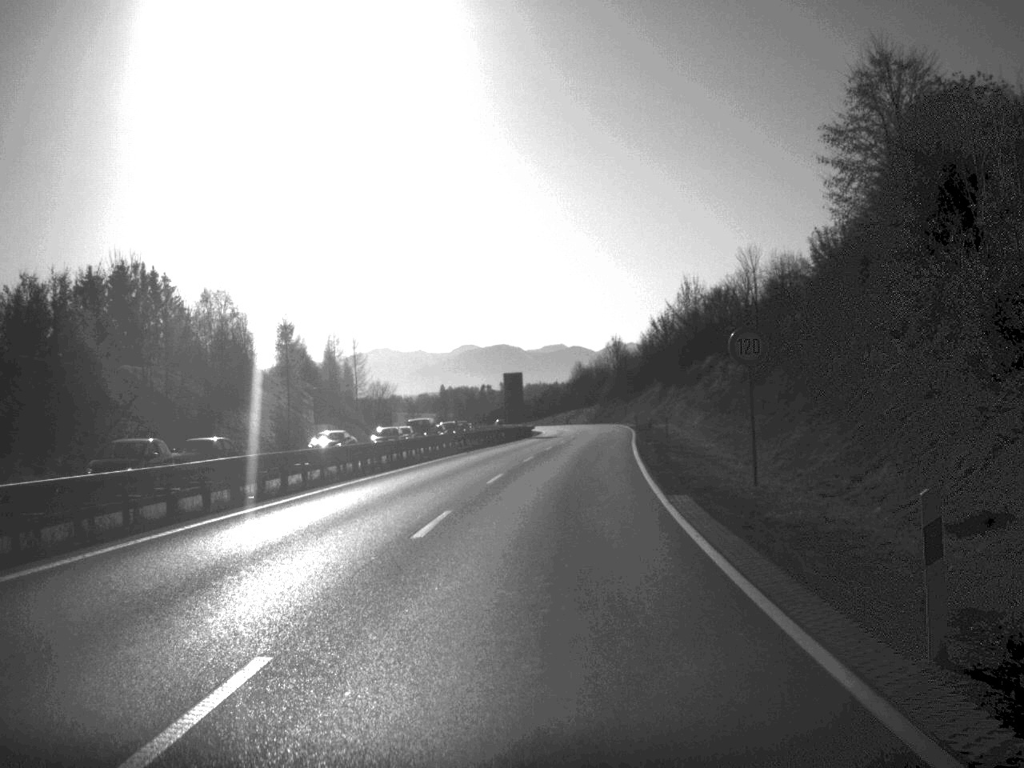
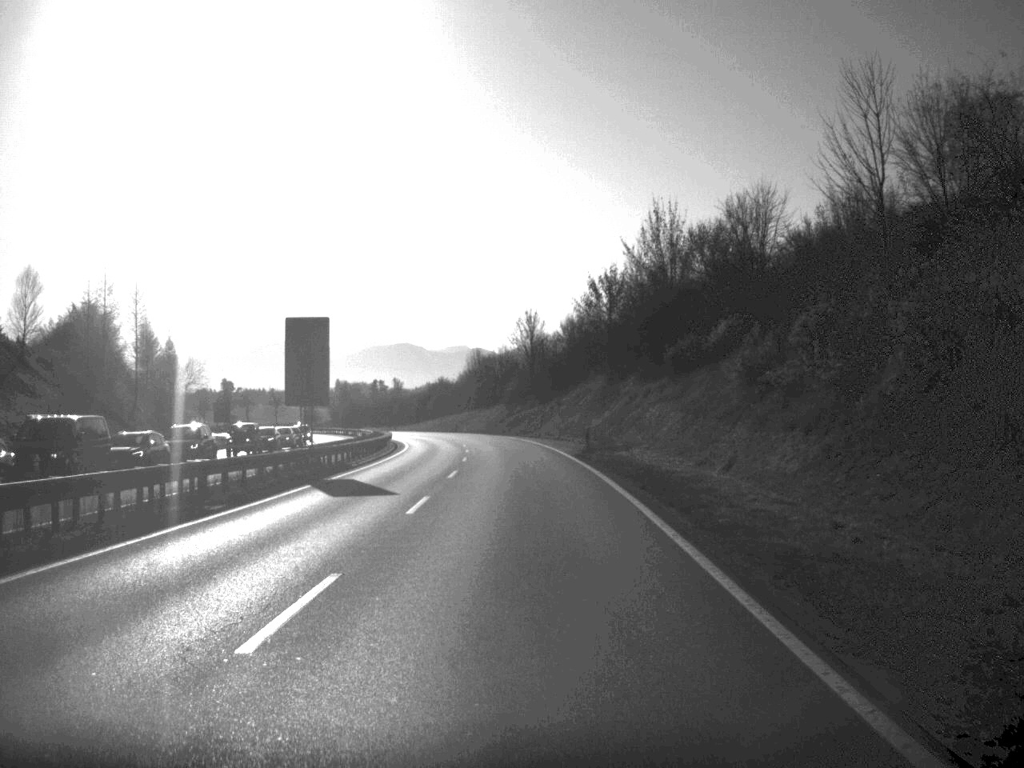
(+2.8, +55.3) m; +4°
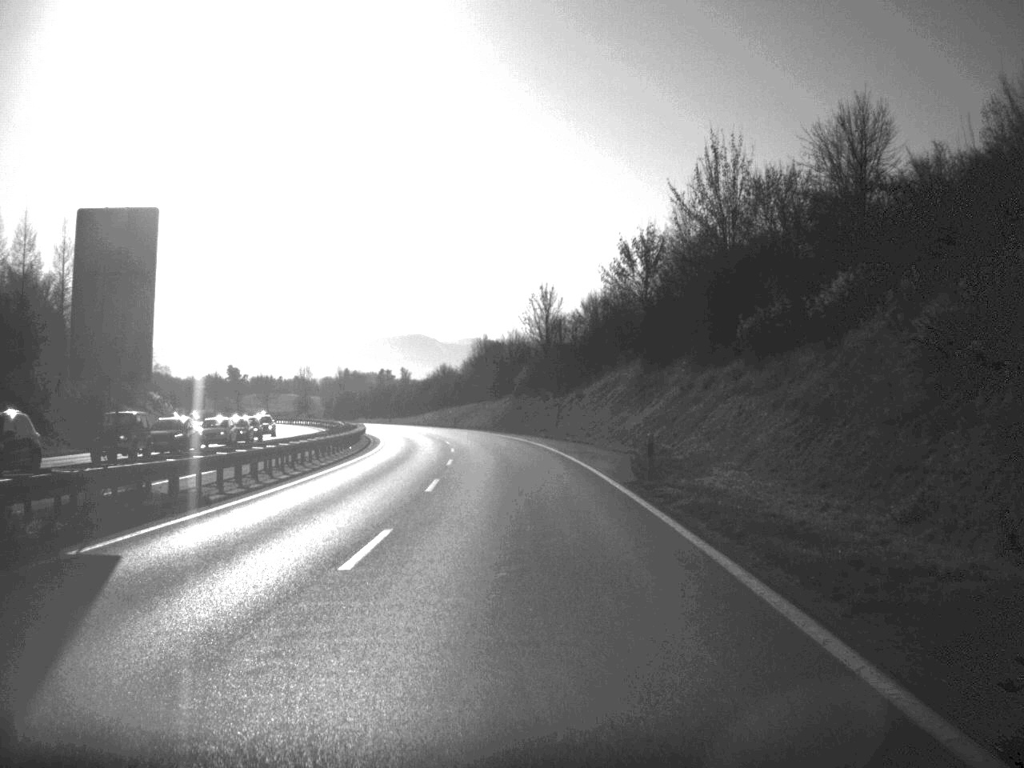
(-0.1, +20.1) m; -1°
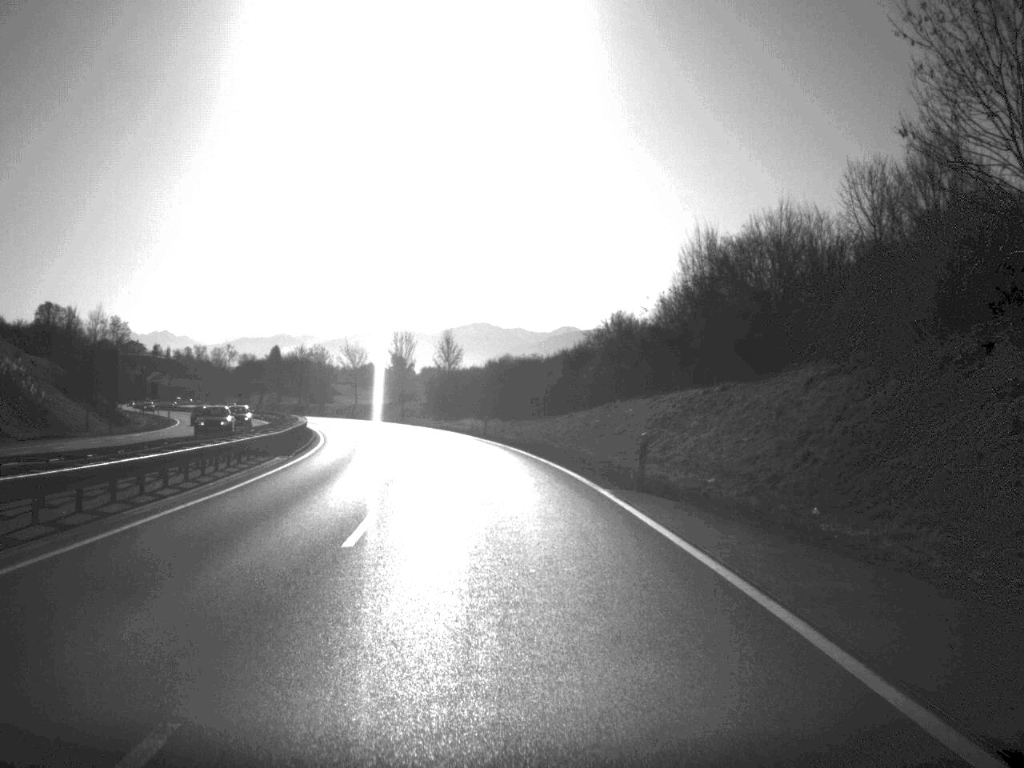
(-4.8, +82.4) m; -8°
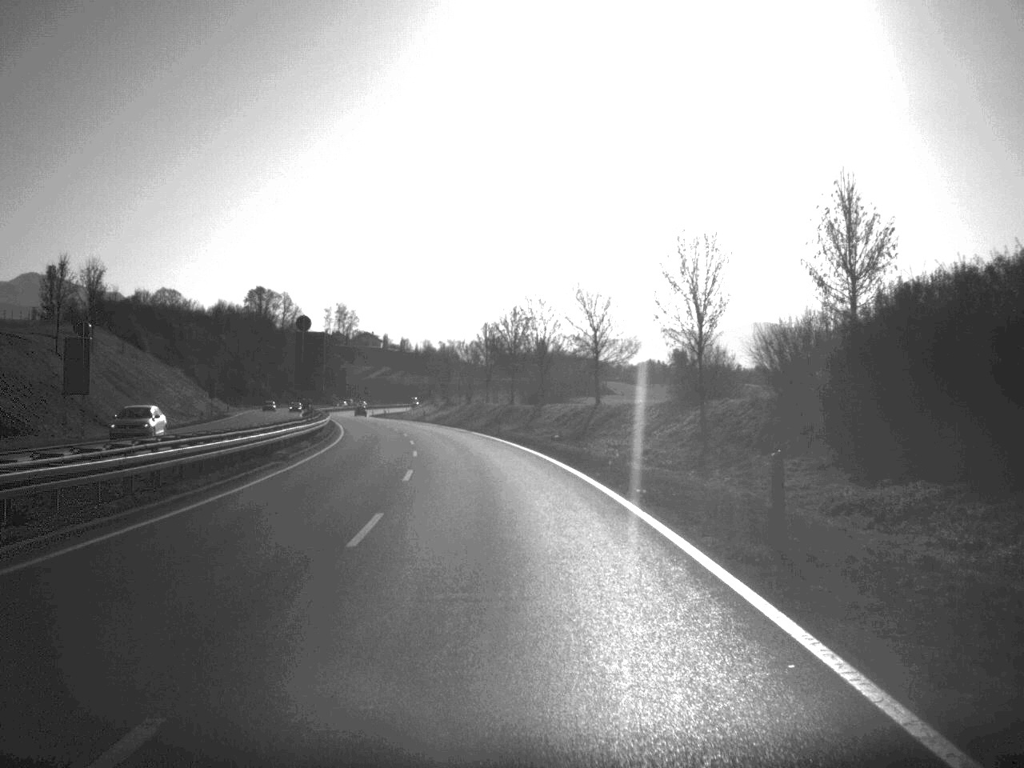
(-9.1, +84.2) m; -13°
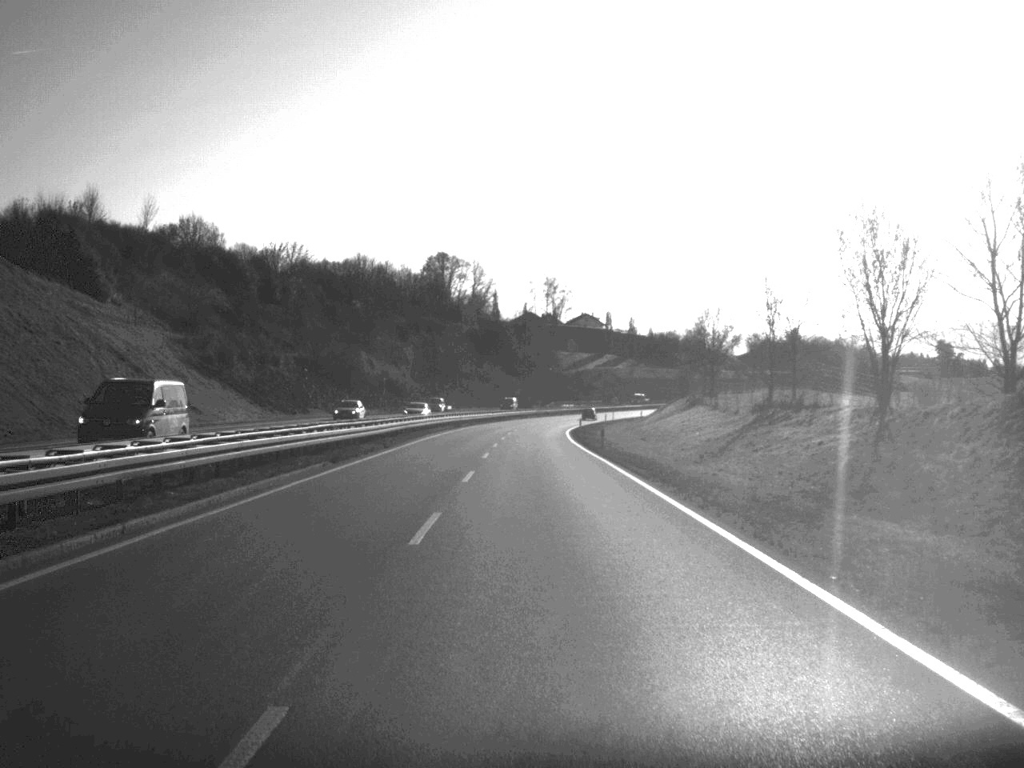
(-11.6, +107.5) m; -10°
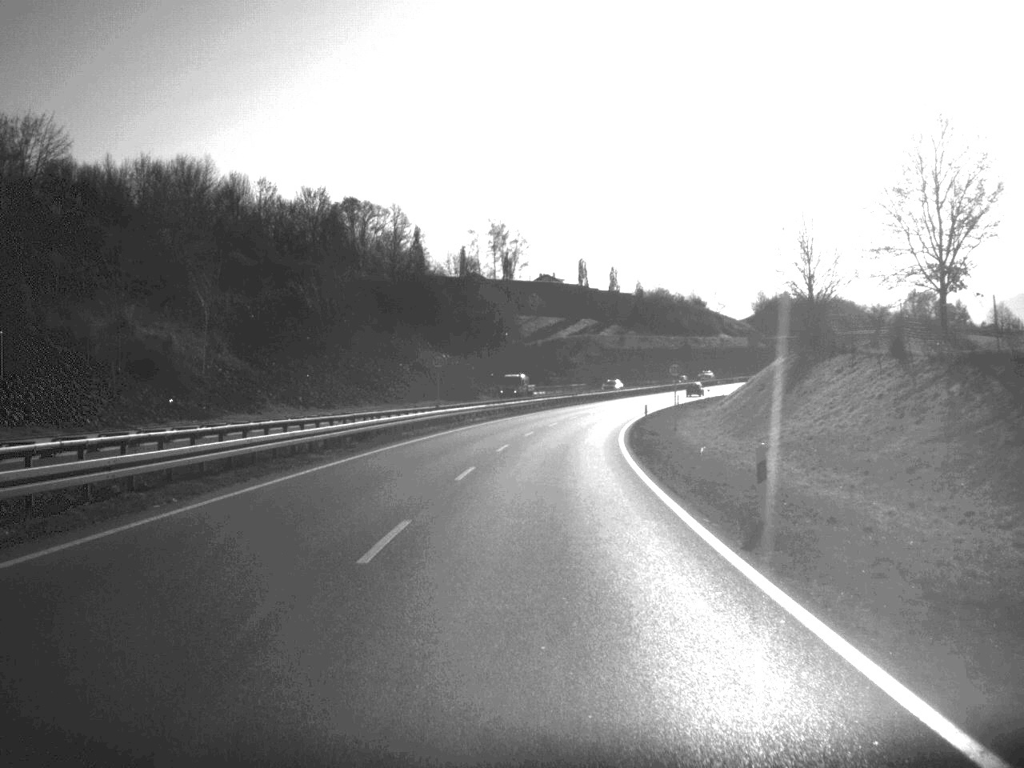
(+0.9, +85.9) m; +2°
